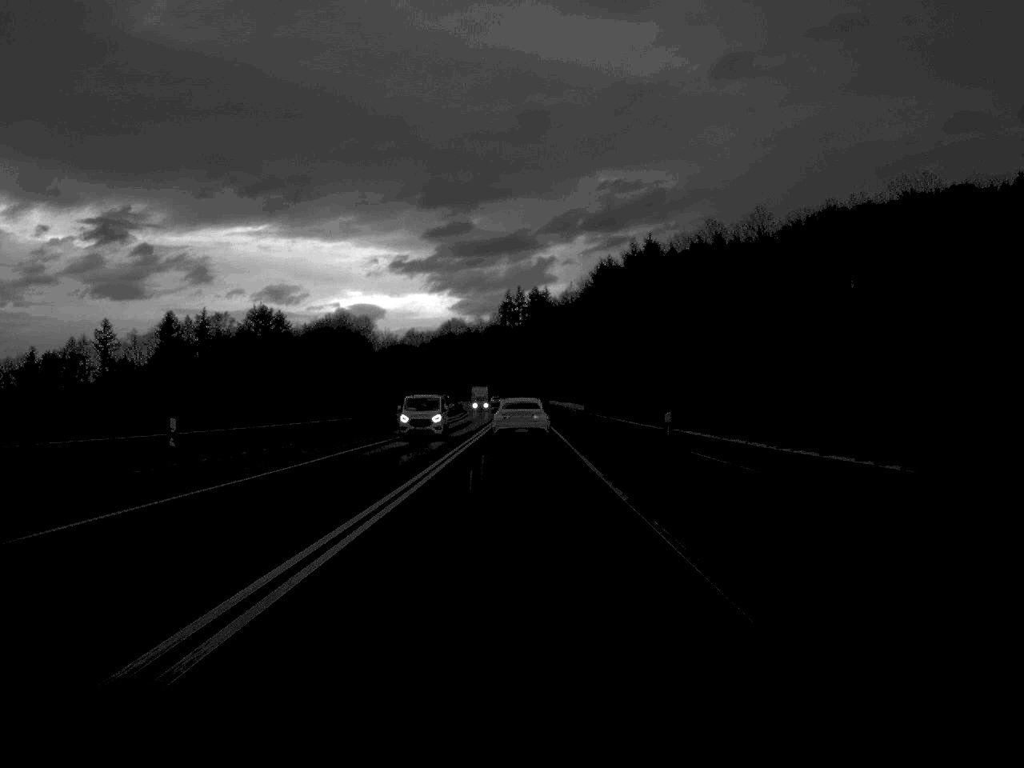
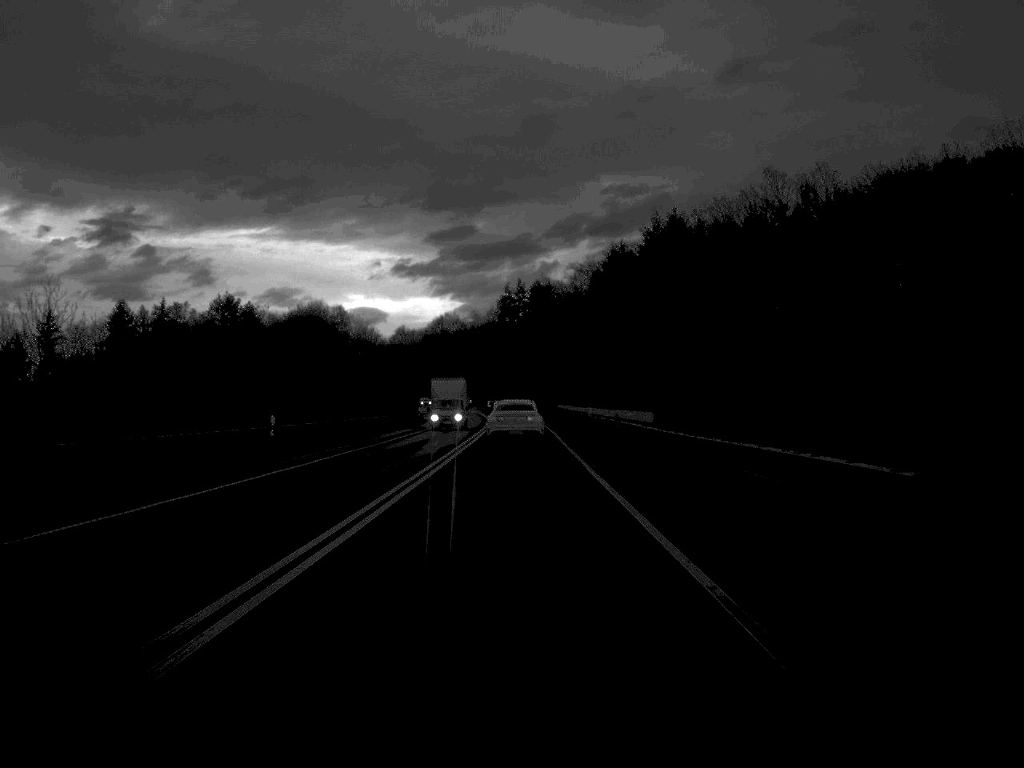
(0.0, +41.3) m; 0°
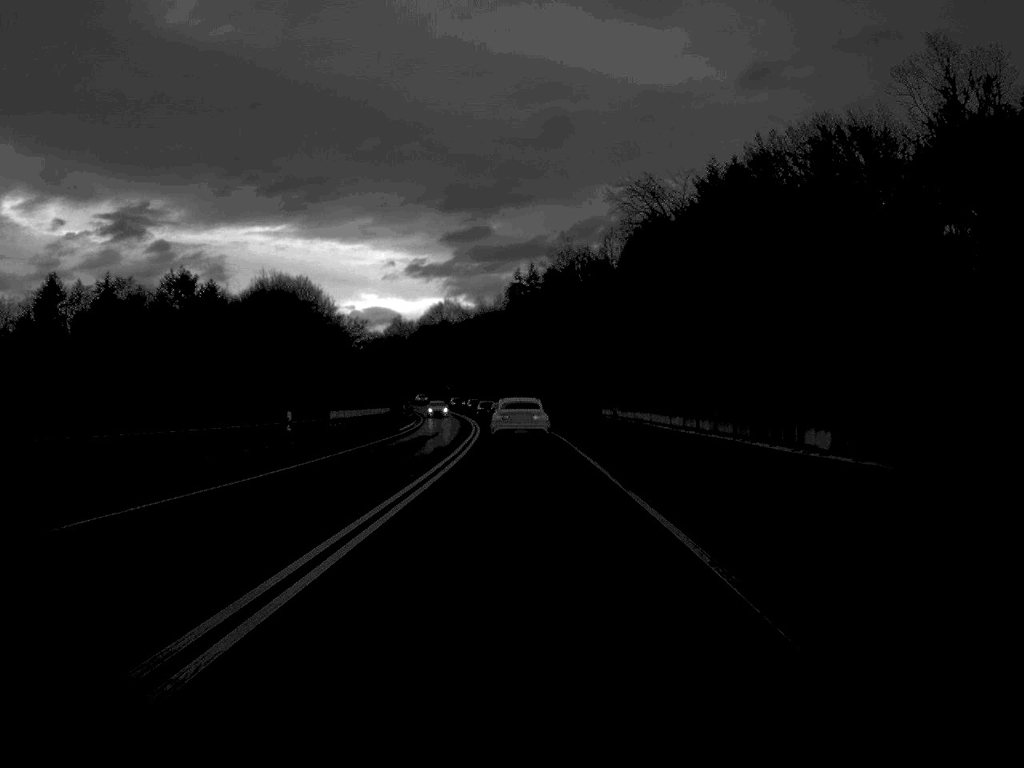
(-0.2, +51.2) m; 0°
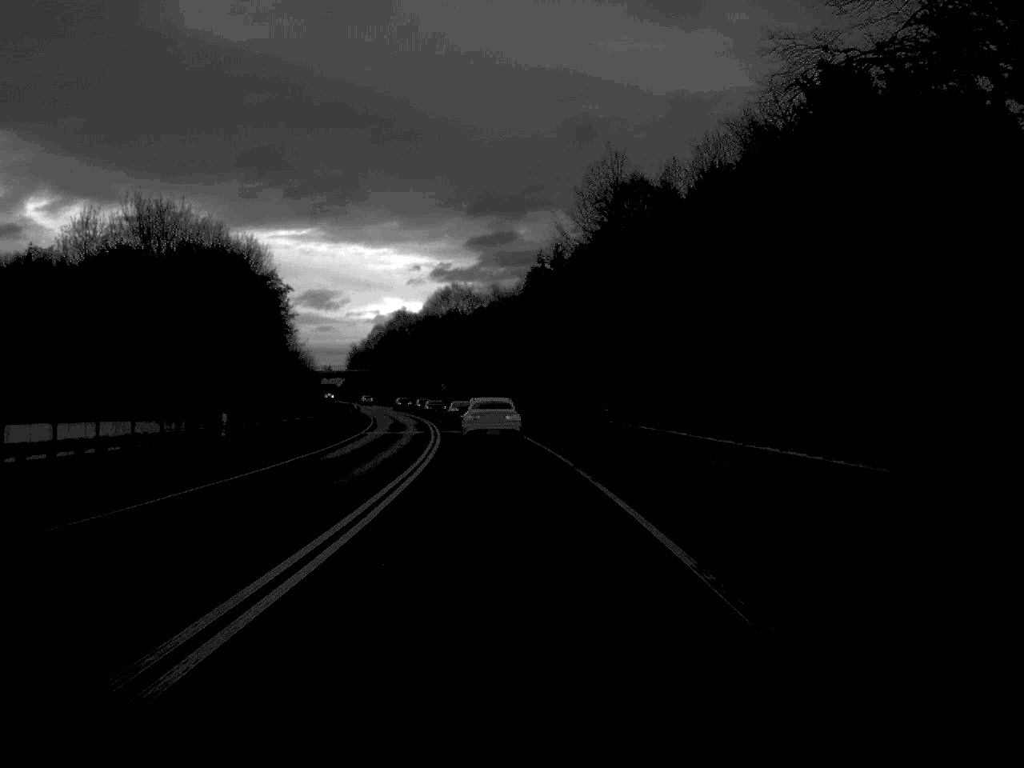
(-0.1, +53.4) m; -1°
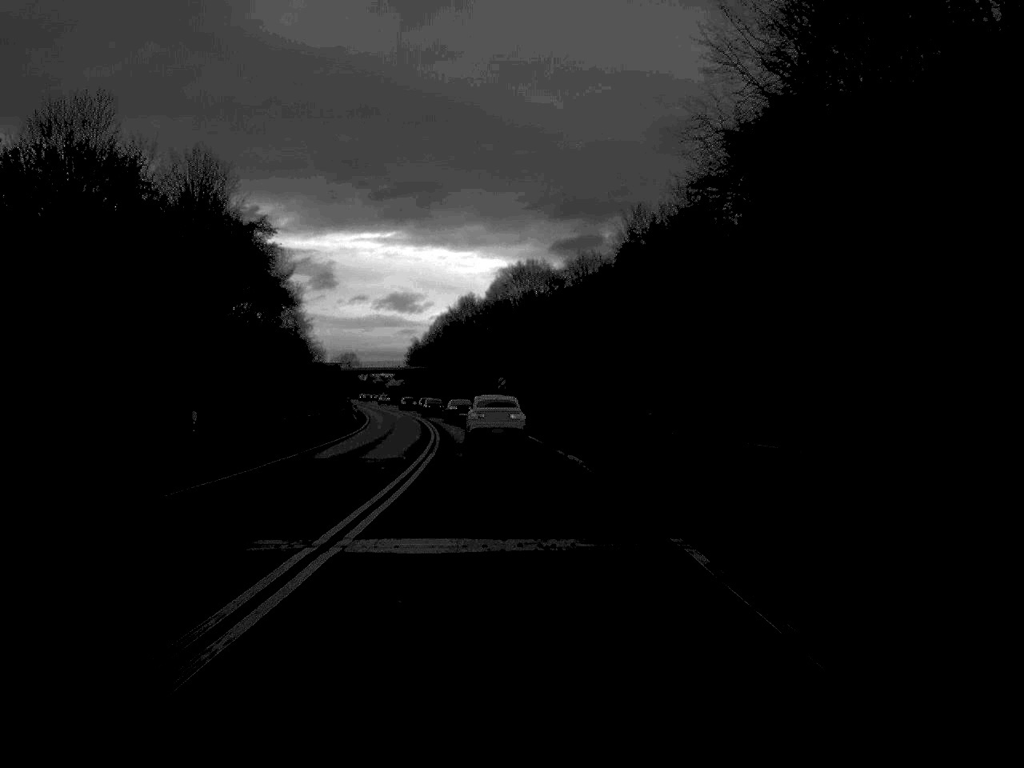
(-1.5, +51.7) m; -4°
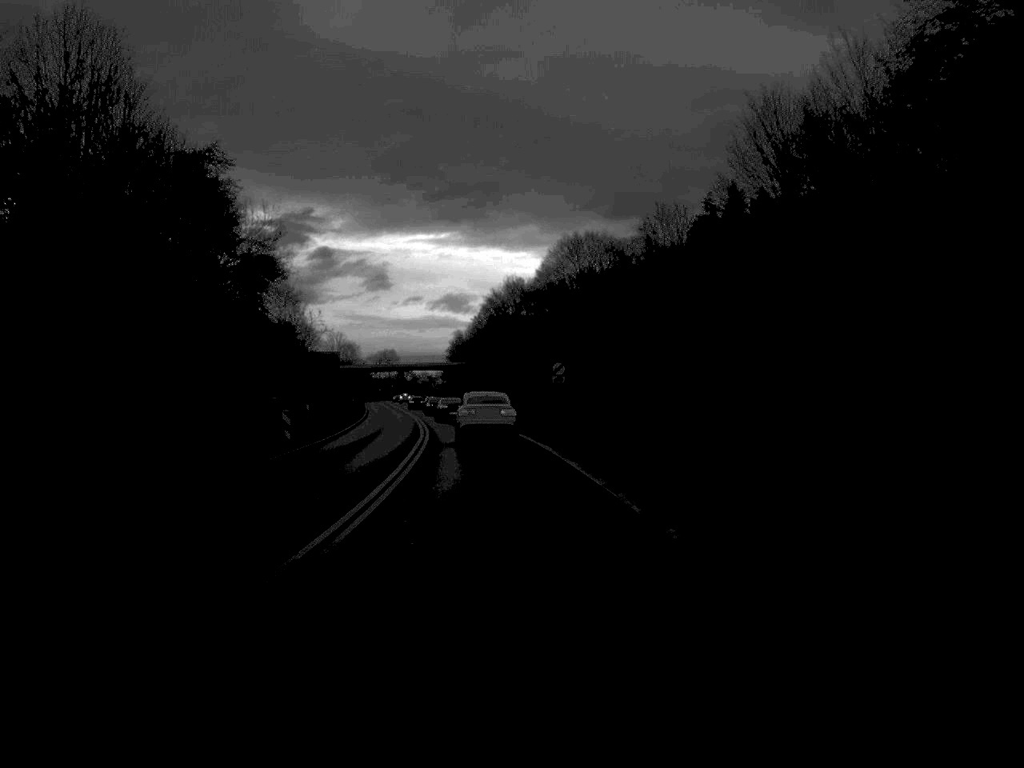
(-0.7, +36.6) m; -2°
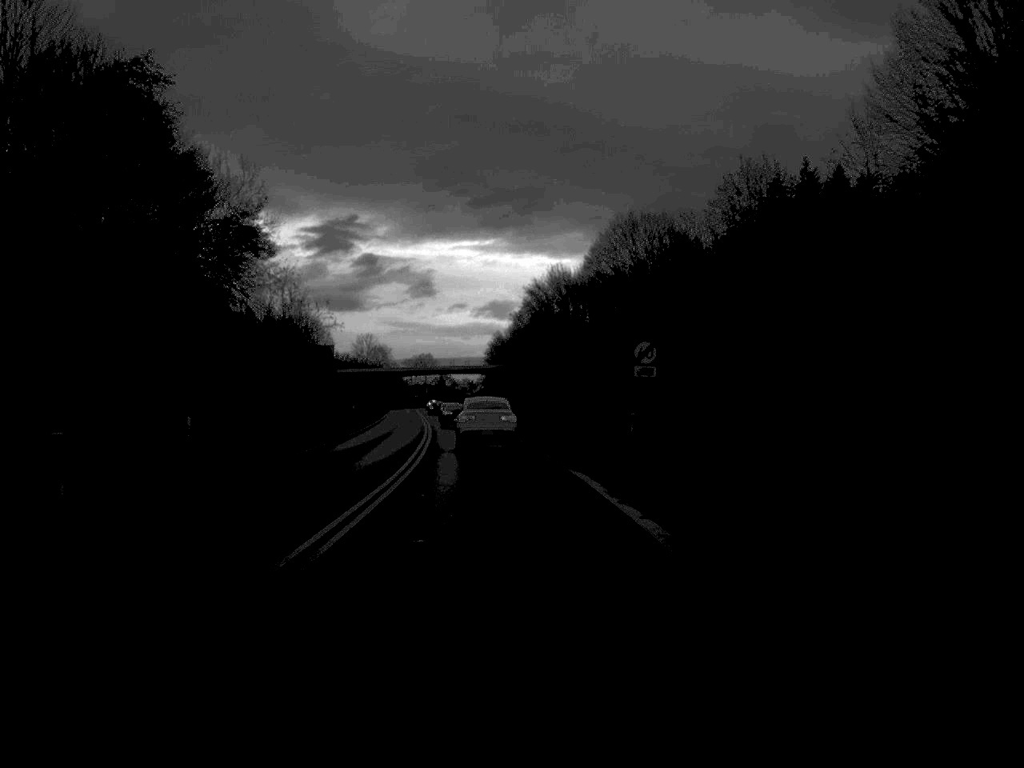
(-0.4, +24.3) m; -2°
